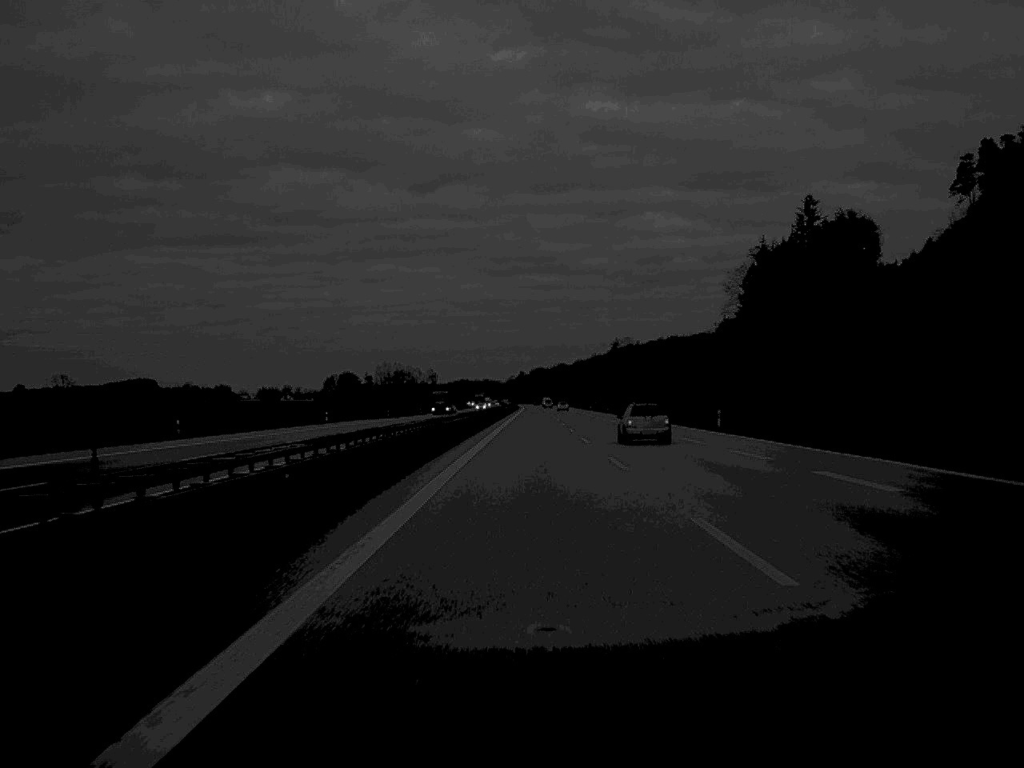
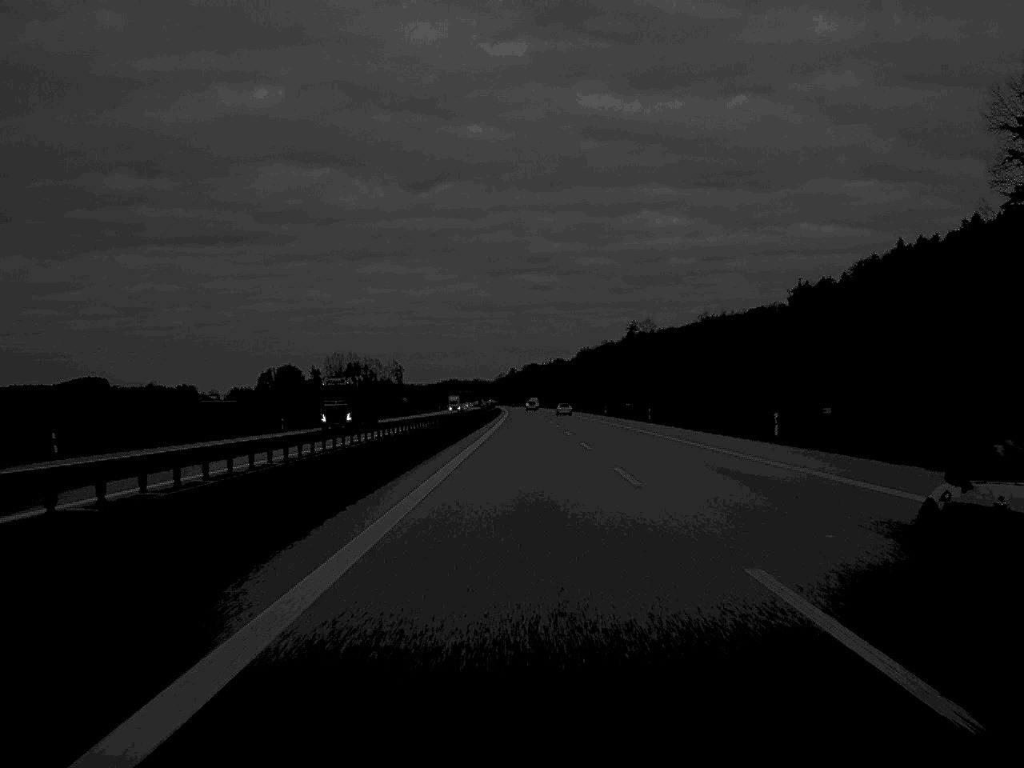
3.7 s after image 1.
(+0.7, +166.4) m; 0°
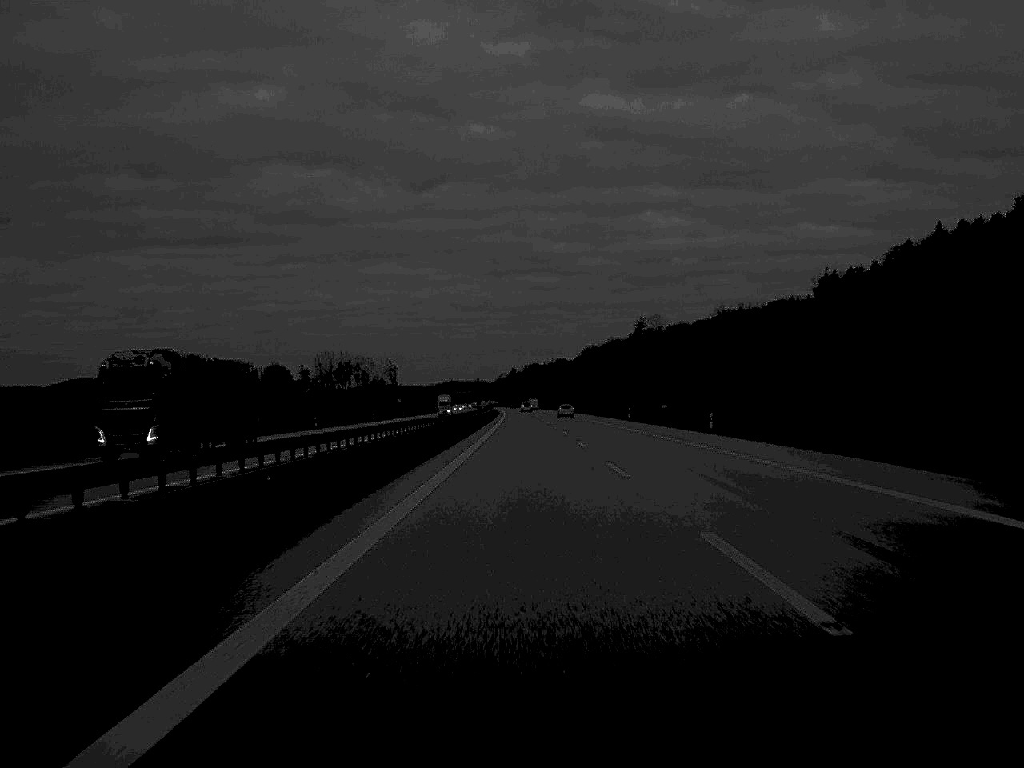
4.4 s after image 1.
(0.0, +31.7) m; 0°
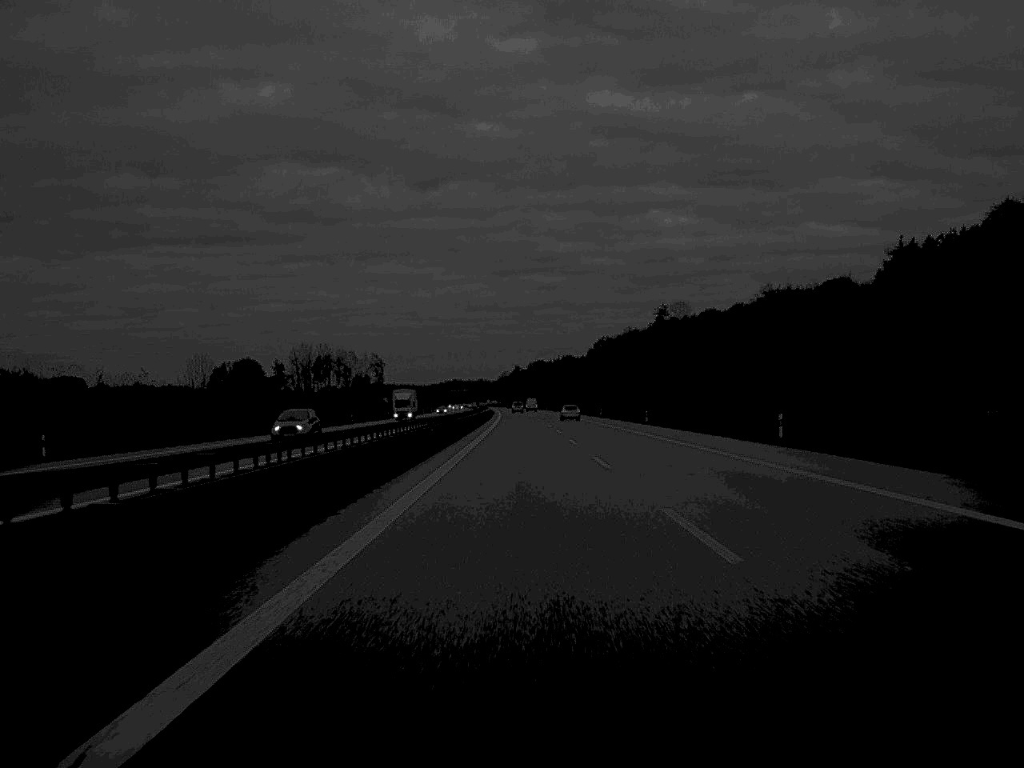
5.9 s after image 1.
(-0.1, +68.0) m; 0°
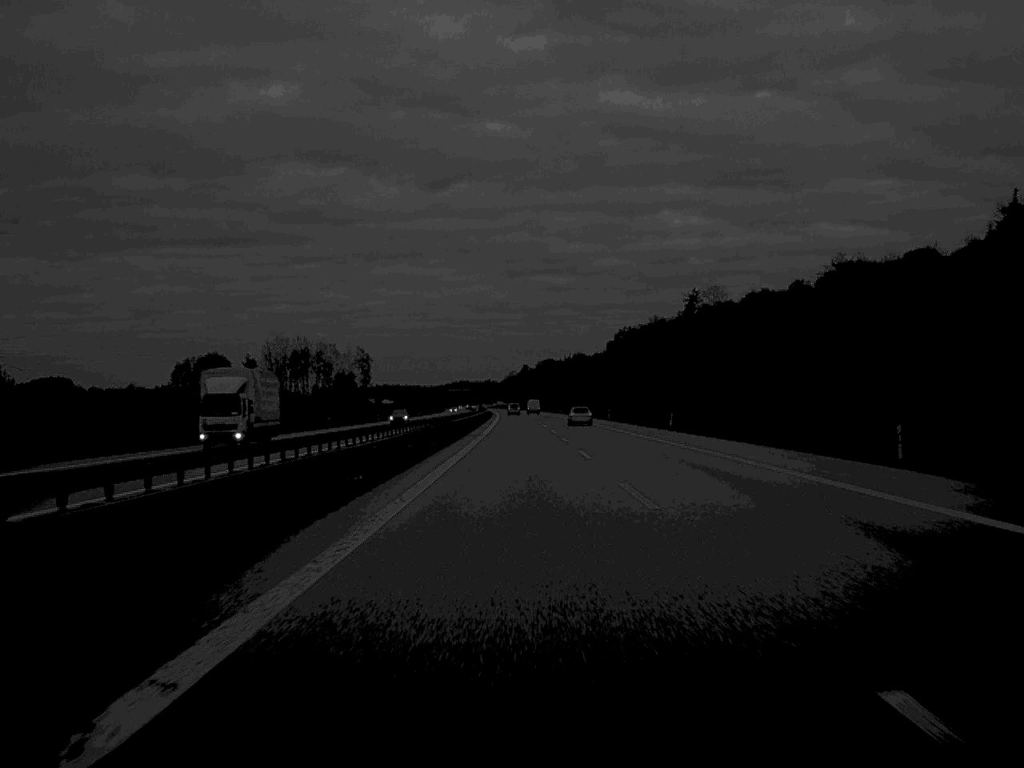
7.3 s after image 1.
(-0.2, +66.5) m; 0°
